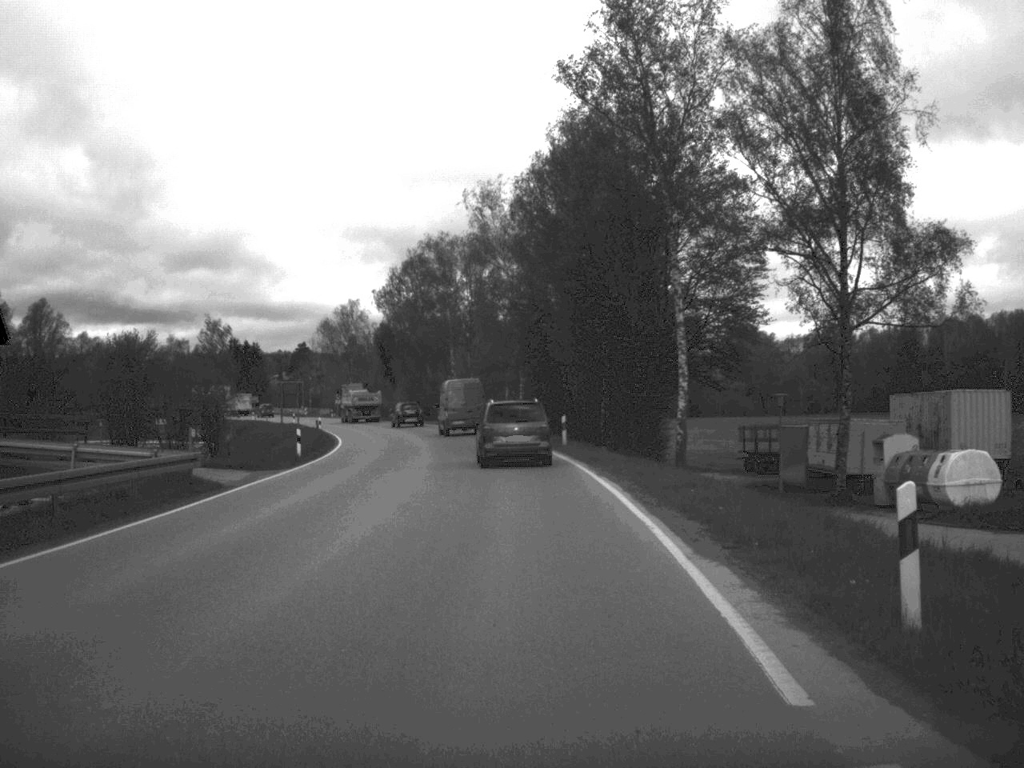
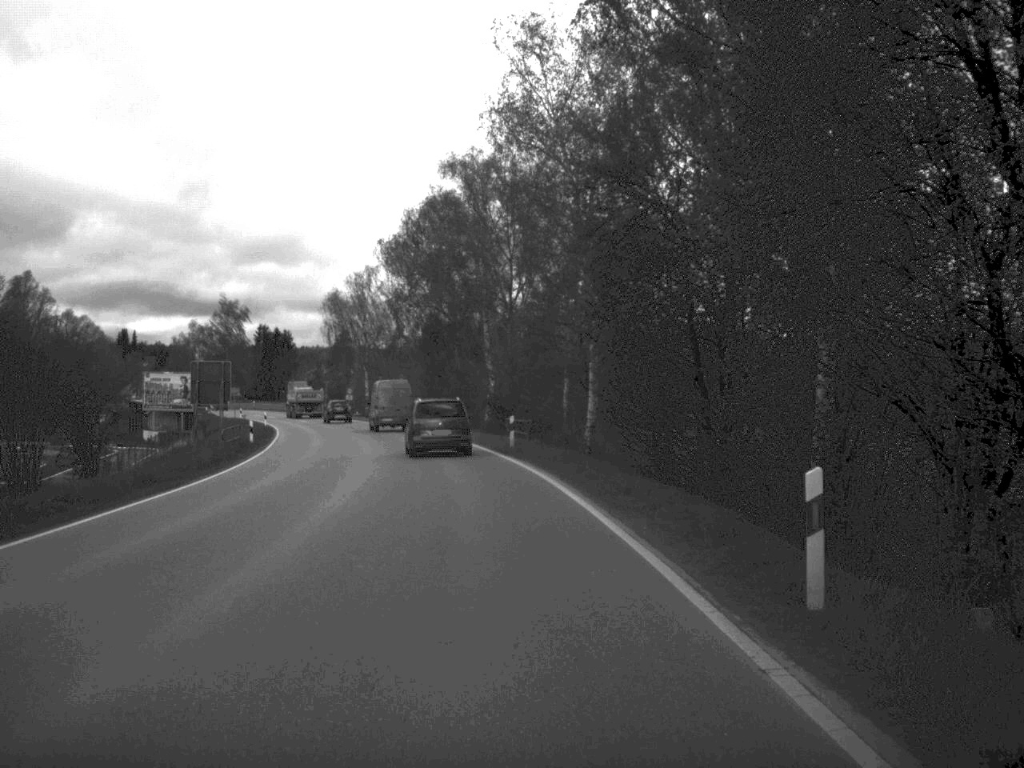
(-0.4, +32.4) m; -3°
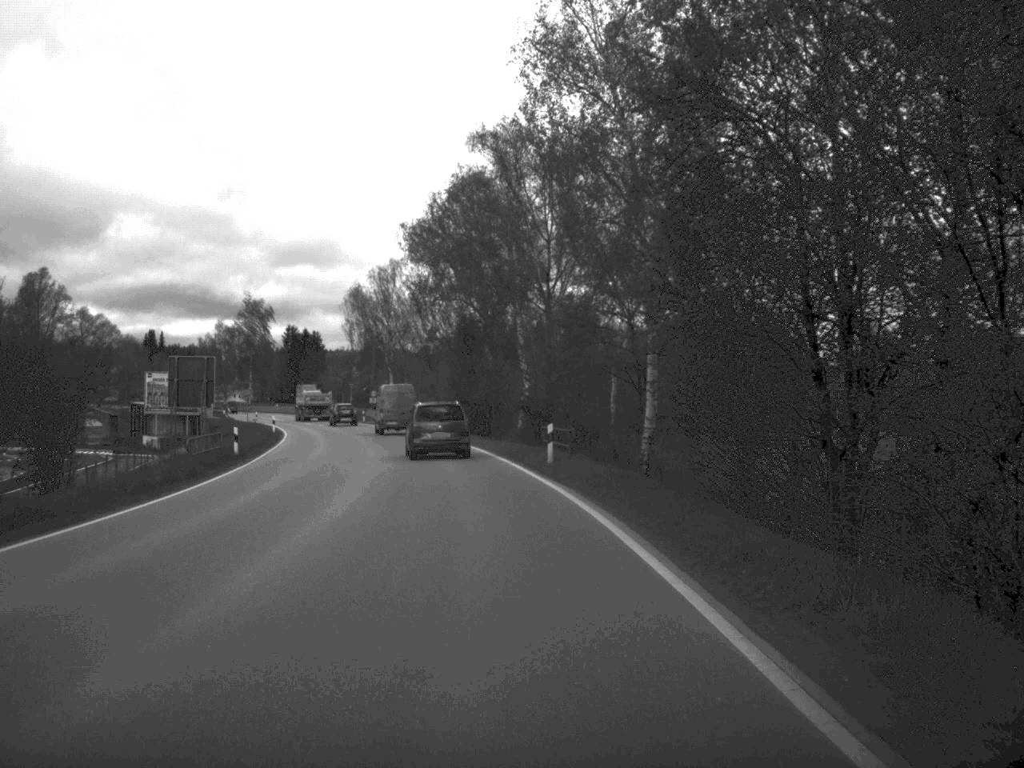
(-0.1, +8.1) m; -2°
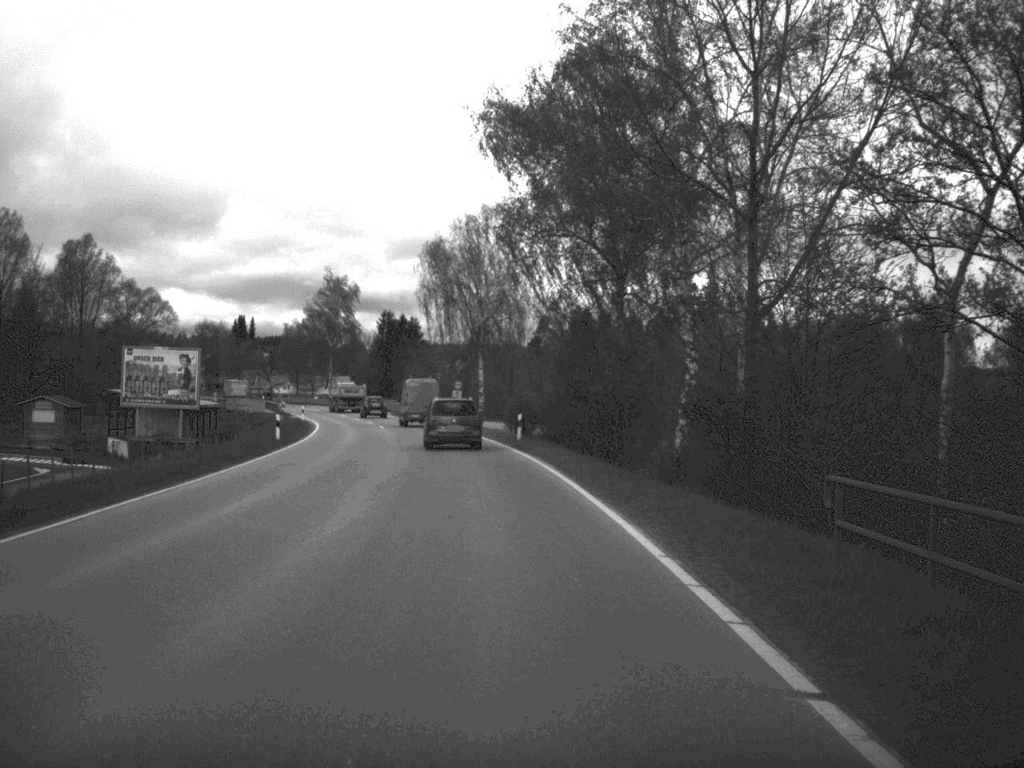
(-1.2, +26.0) m; -5°
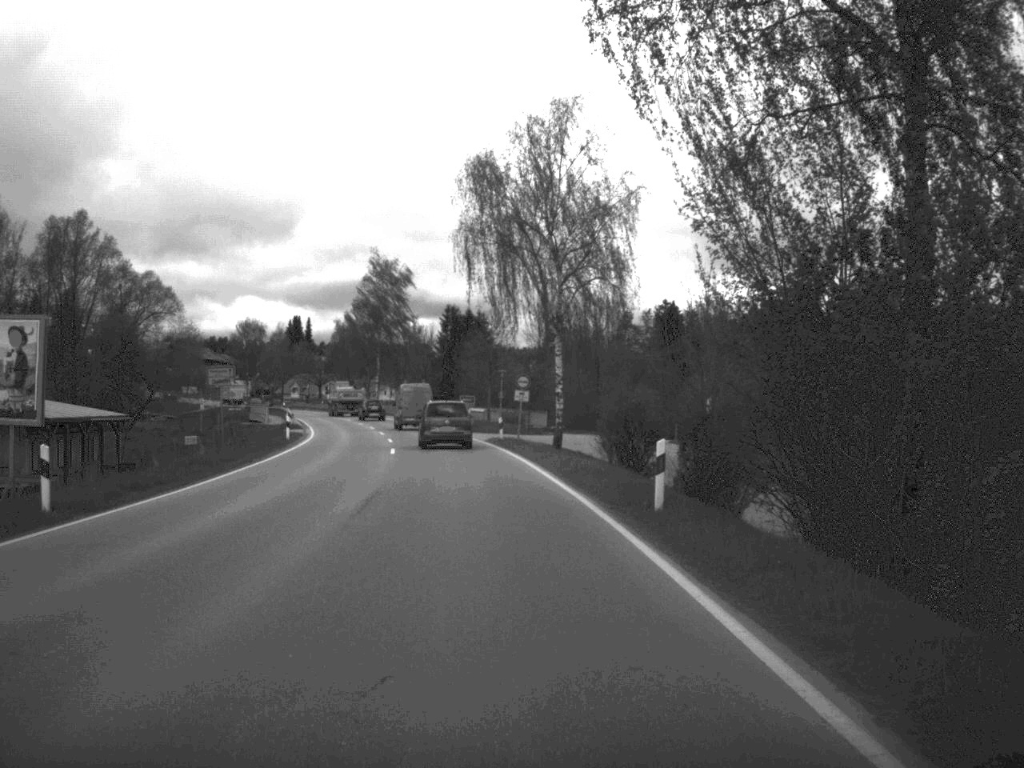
(-0.9, +27.7) m; -4°
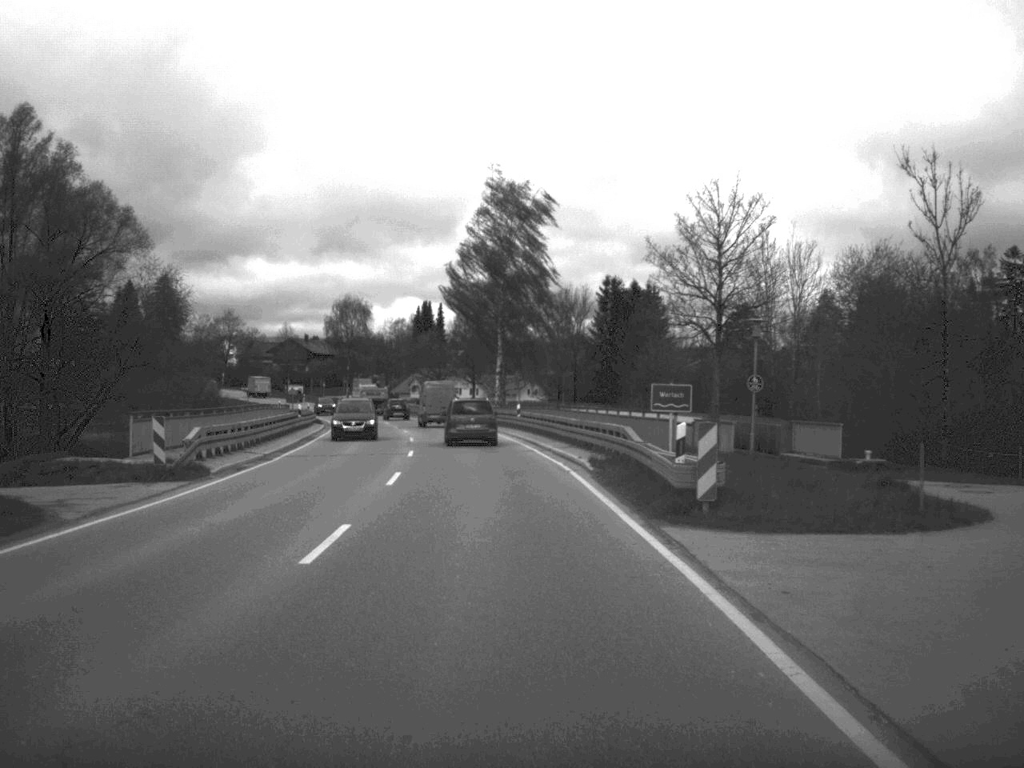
(-3.3, +50.6) m; -7°
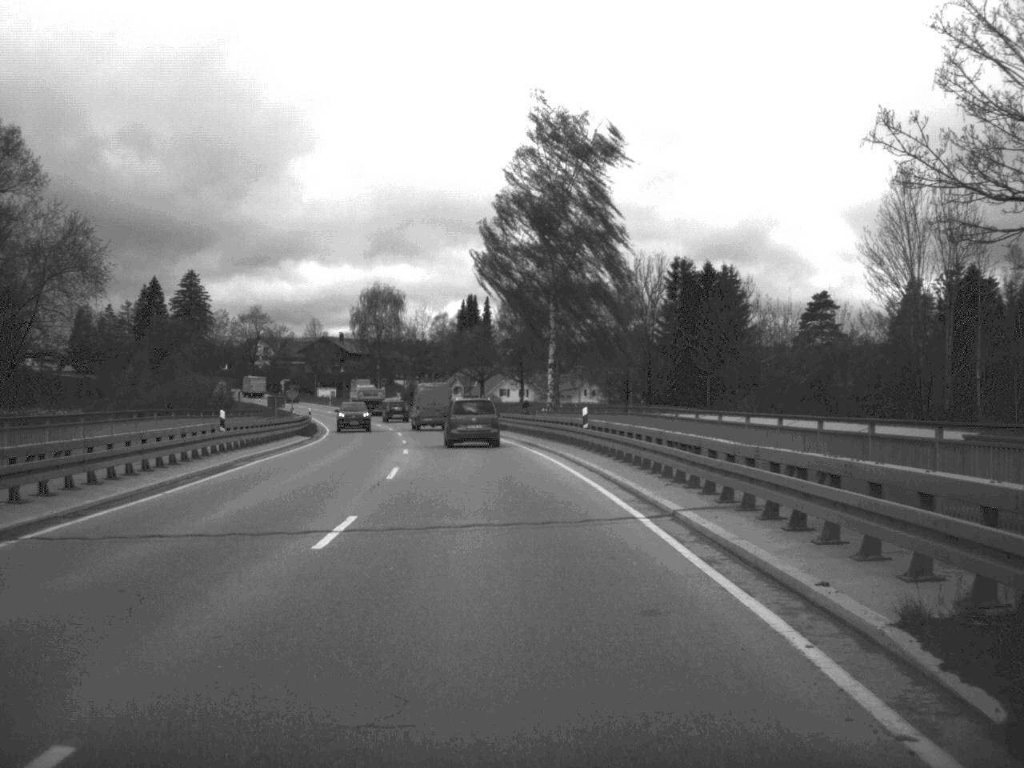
(-0.5, +22.5) m; -2°
